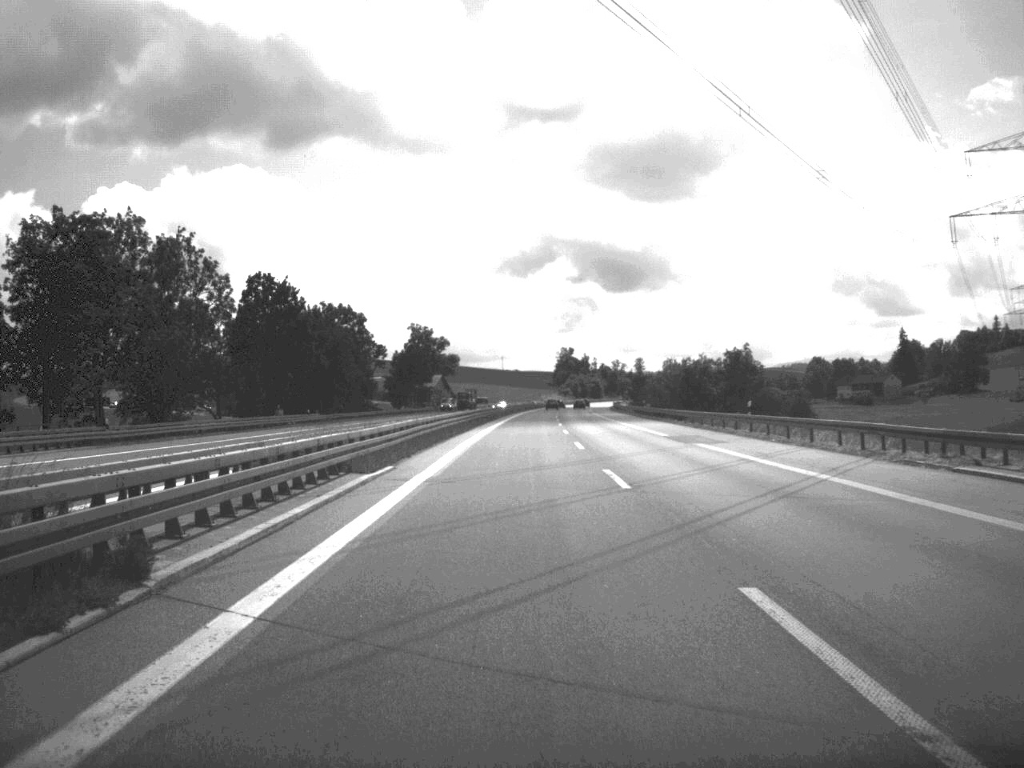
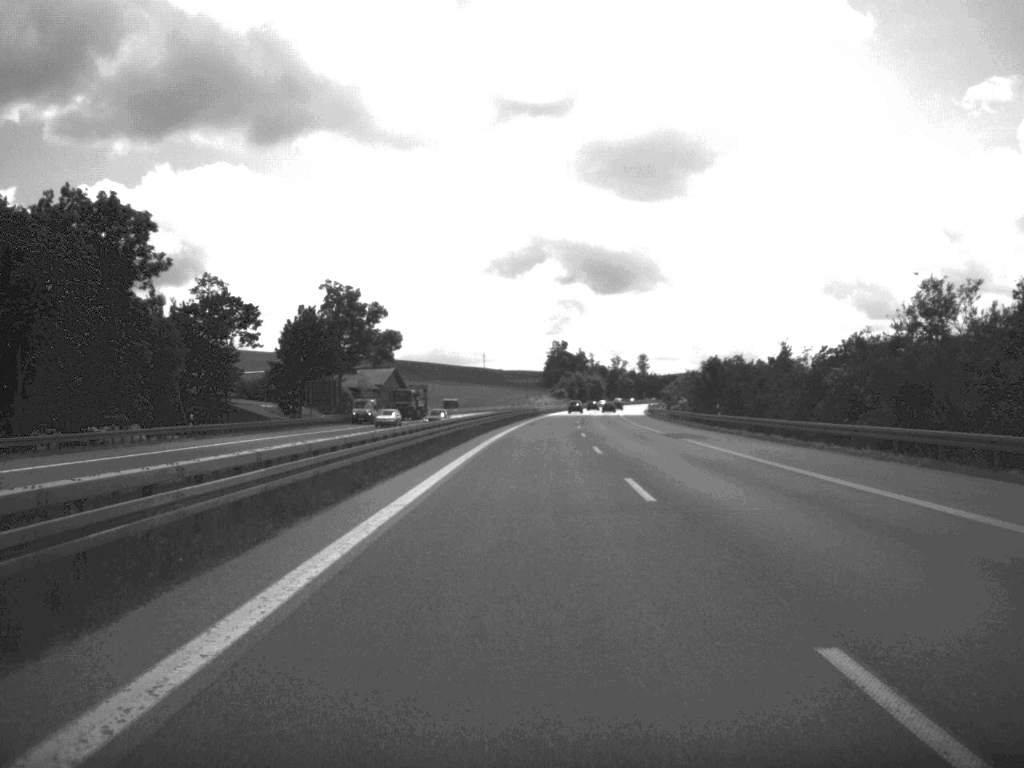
(+0.3, +91.1) m; 0°
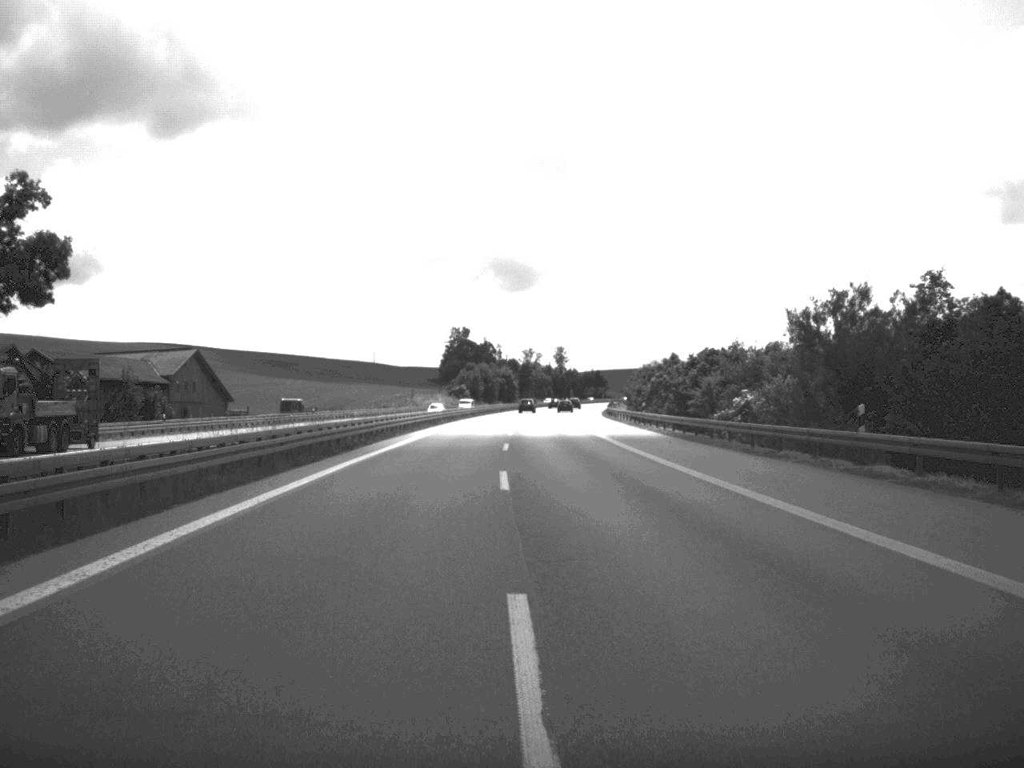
(+3.3, +89.5) m; +4°
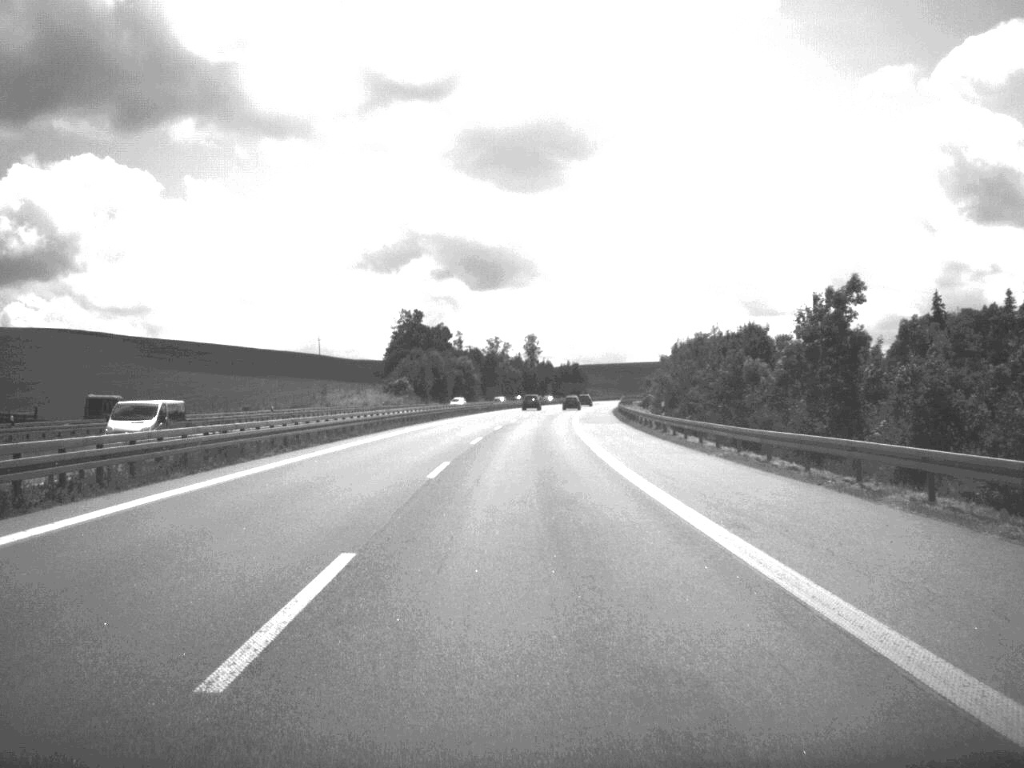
(+0.8, +68.3) m; +1°
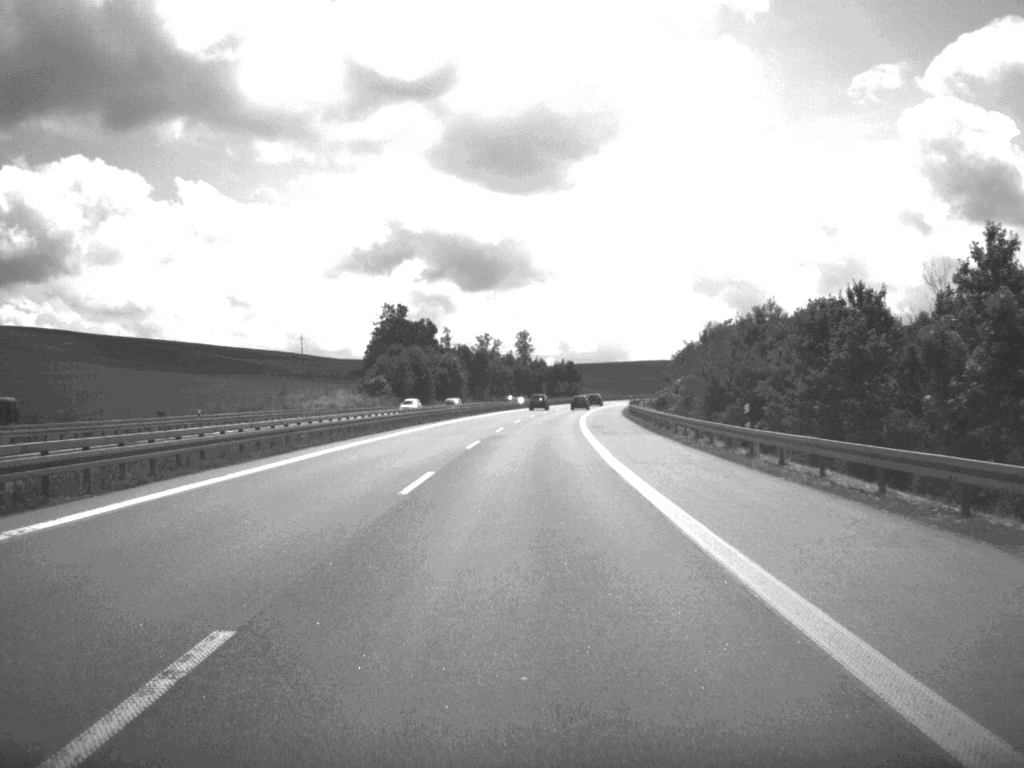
(+0.1, +21.9) m; 0°
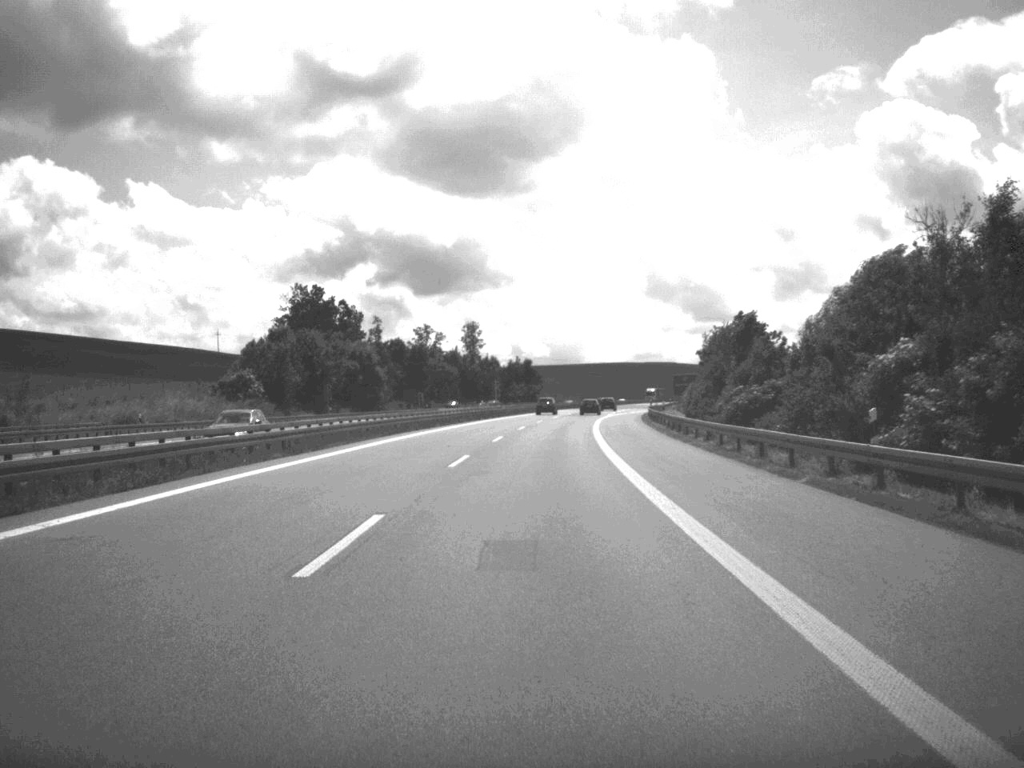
(+0.8, +62.6) m; +2°
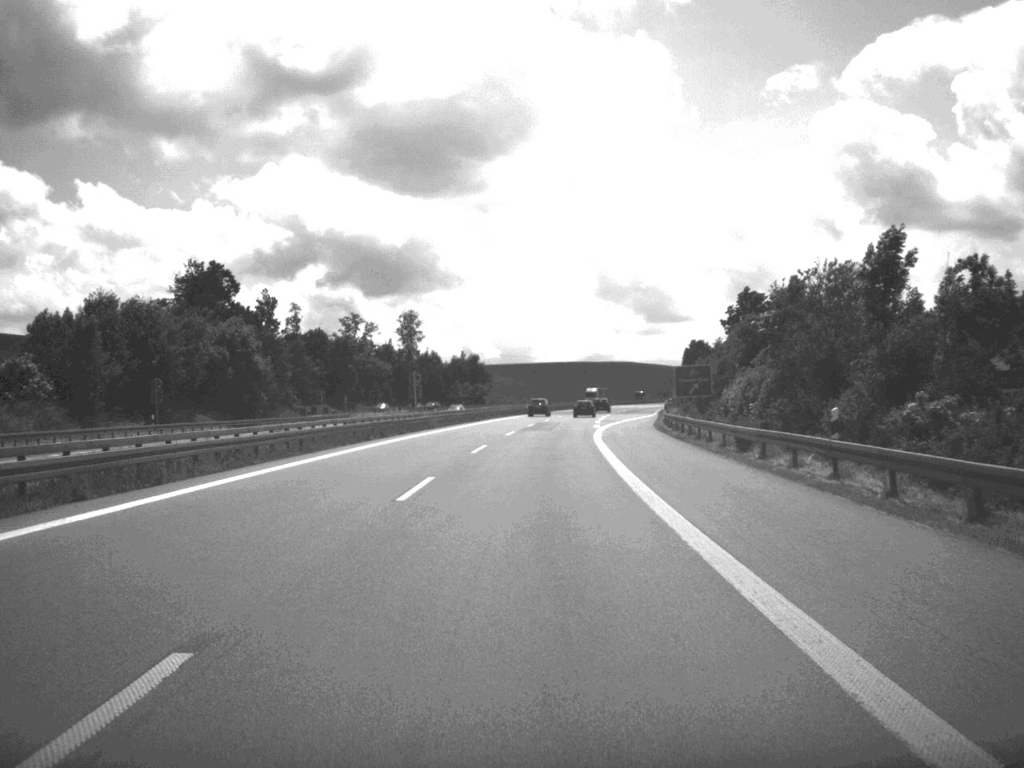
(+0.8, +44.3) m; +2°
